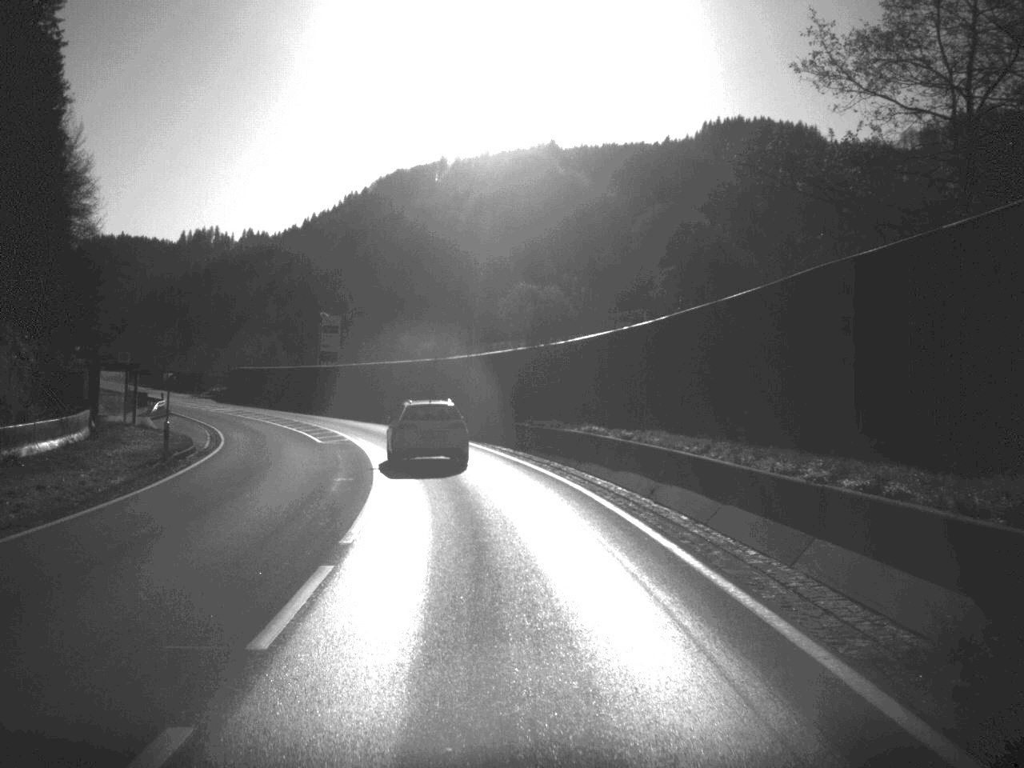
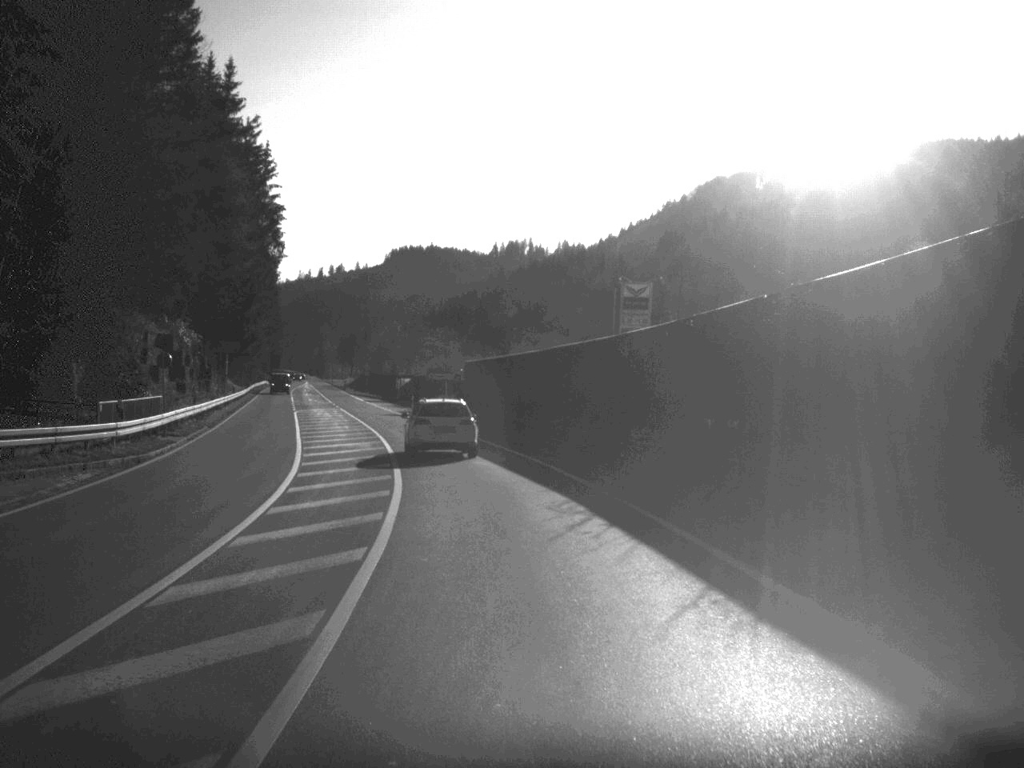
(-7.3, +56.3) m; -14°
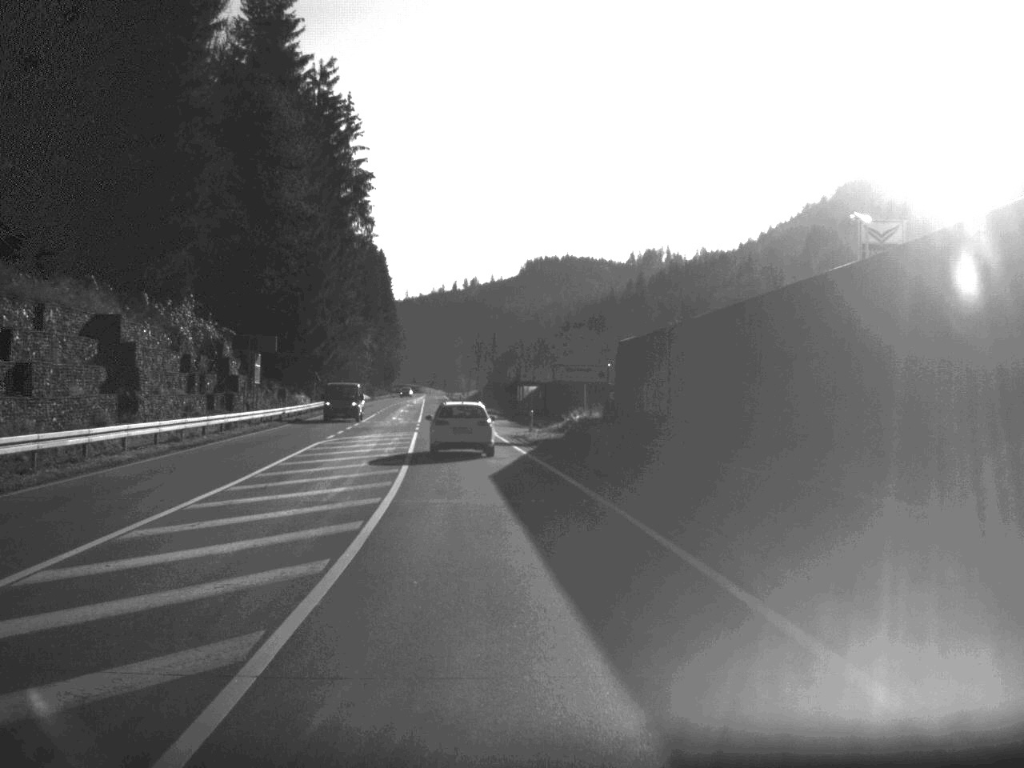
(-1.9, +32.9) m; -6°
